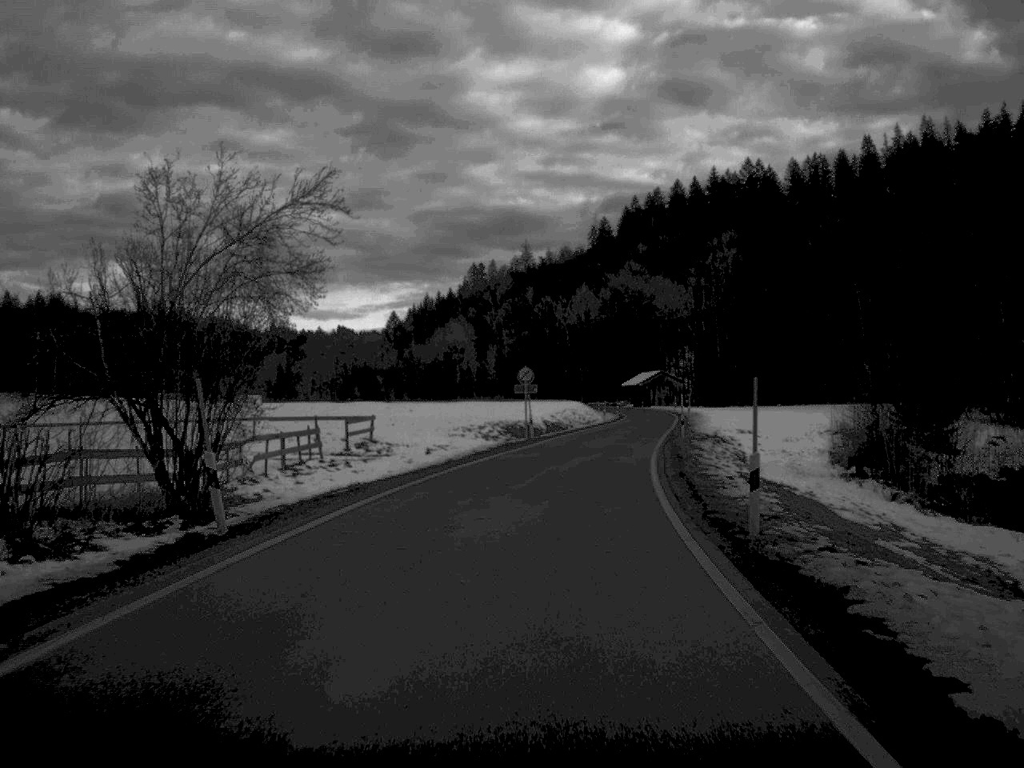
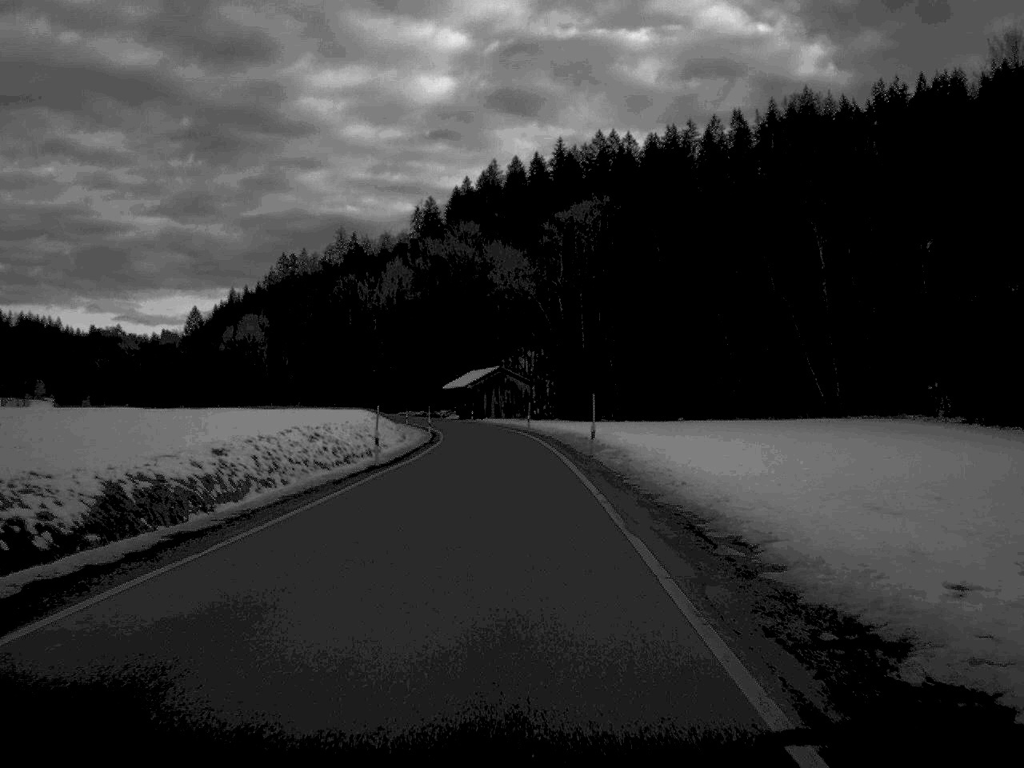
(+5.1, +60.8) m; +7°
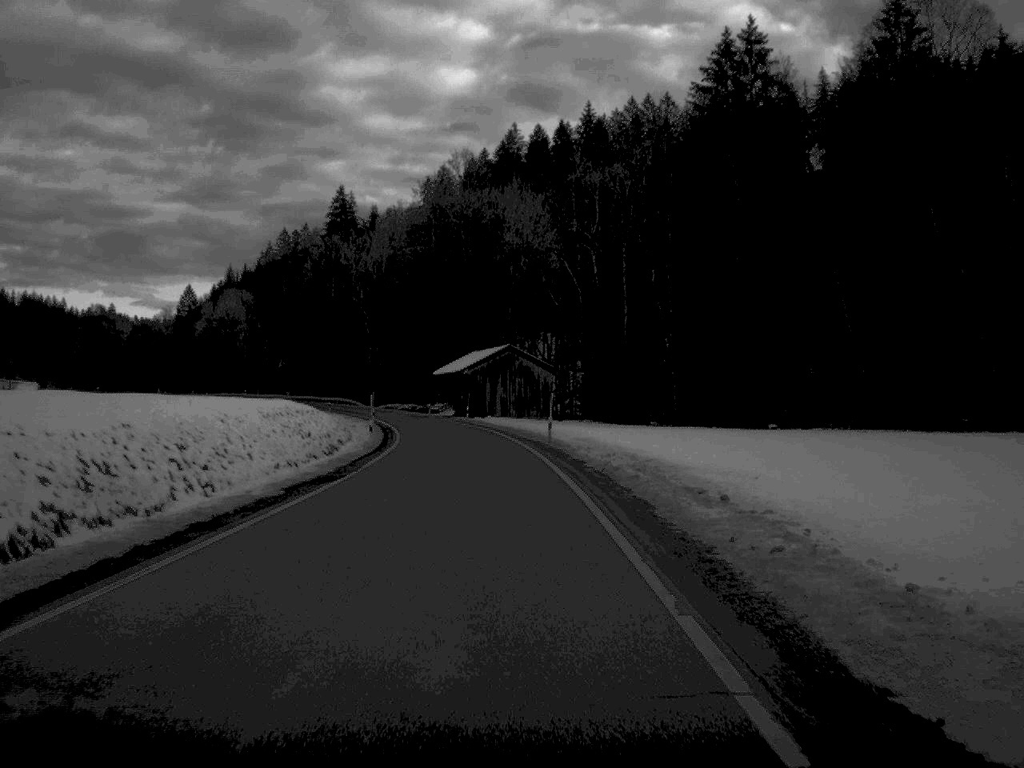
(-0.1, +37.4) m; -1°
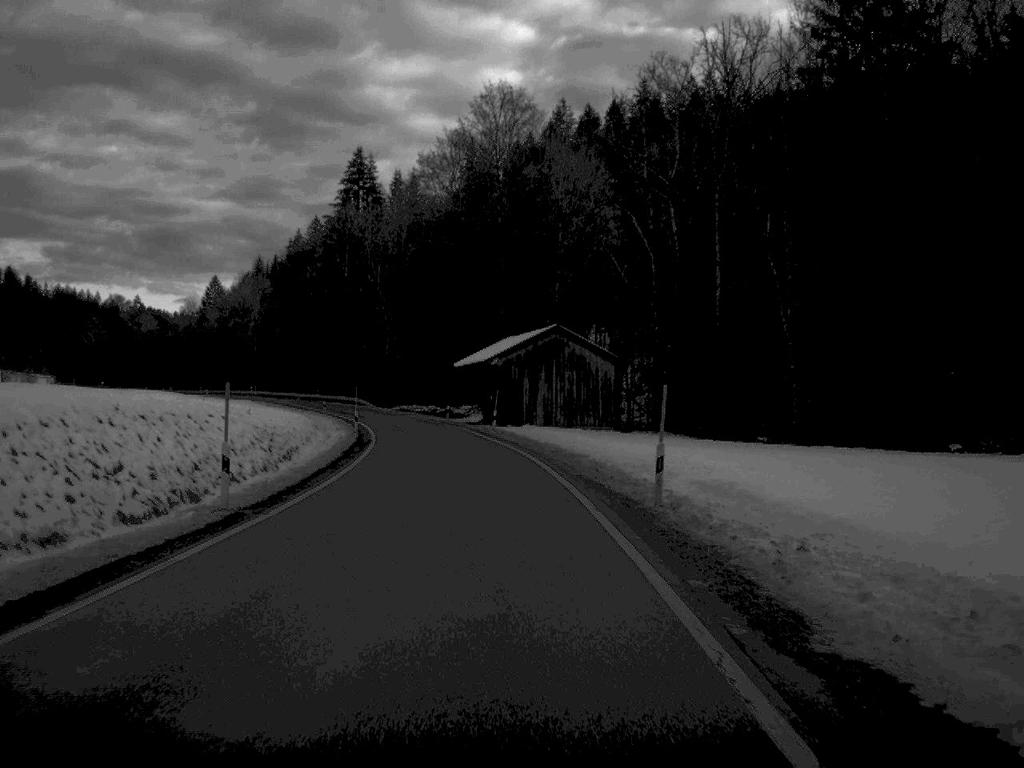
(-0.4, +27.5) m; -2°
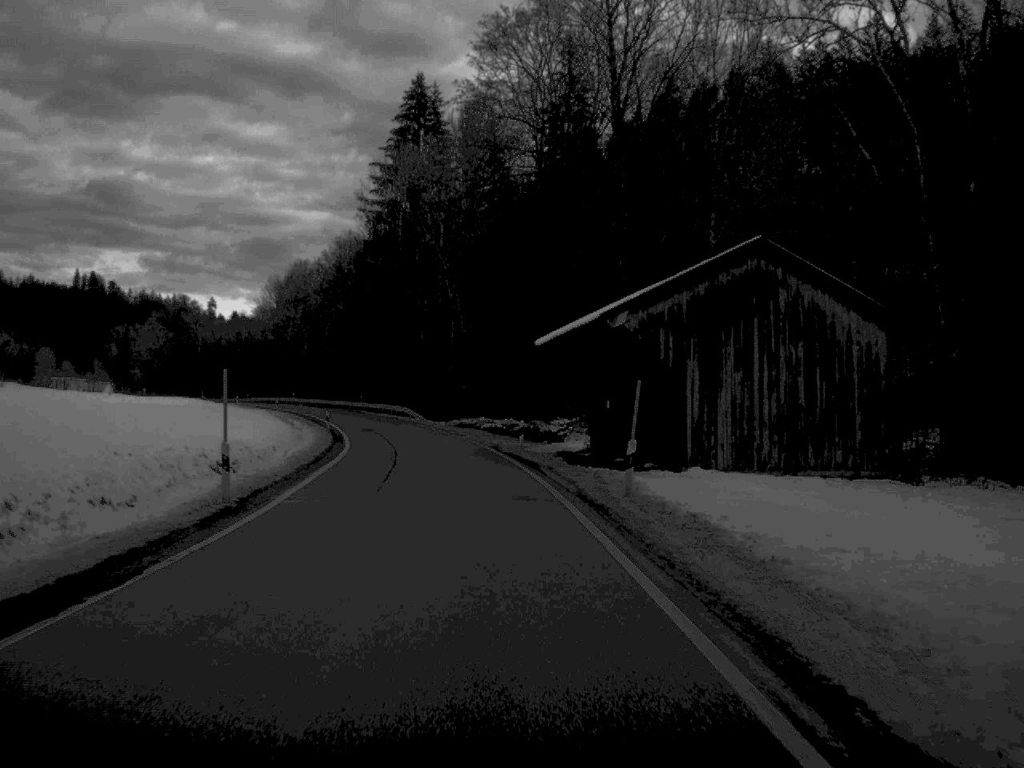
(-1.4, +38.8) m; -5°
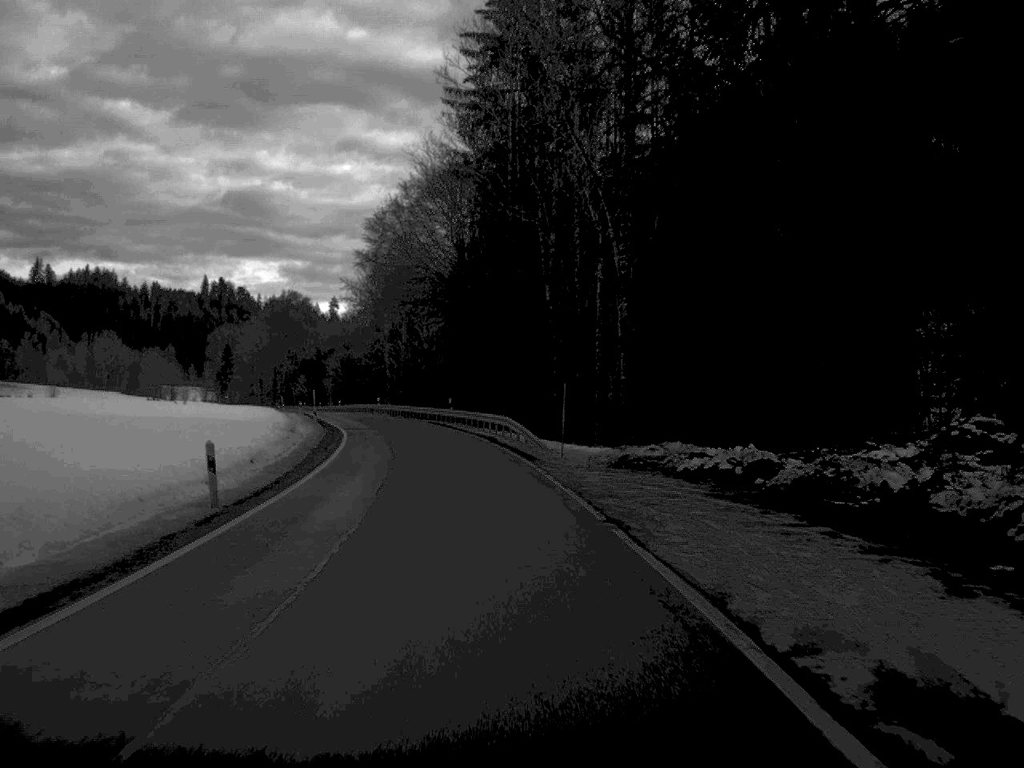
(-2.4, +41.4) m; -6°
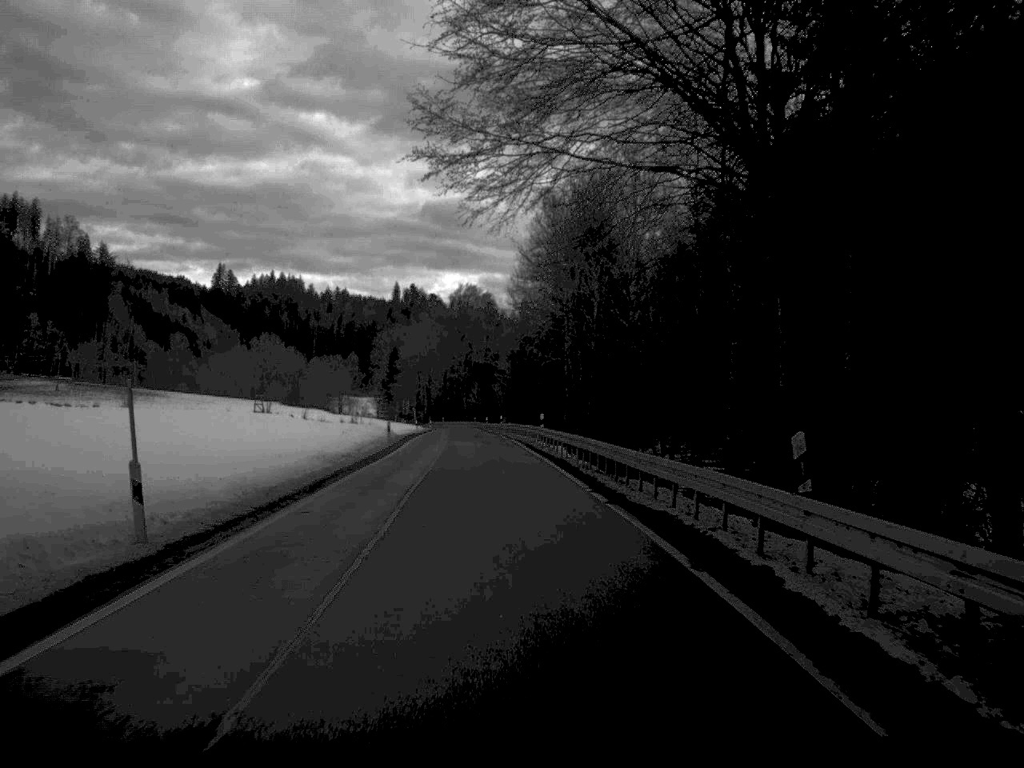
(-4.3, +52.2) m; -9°
